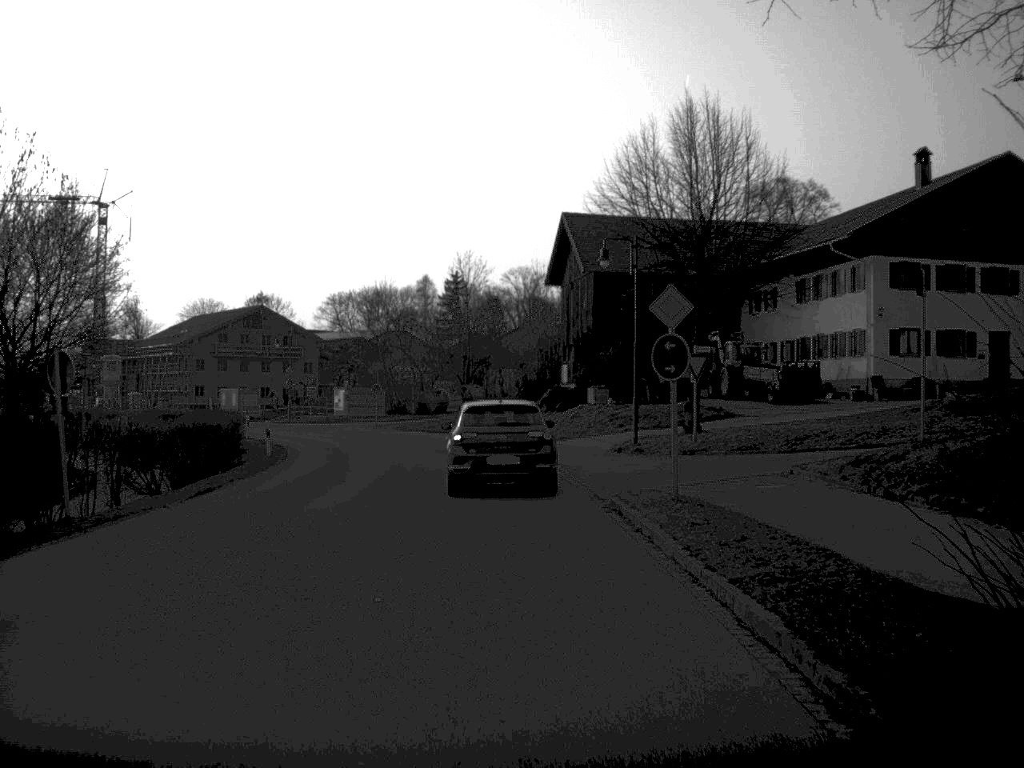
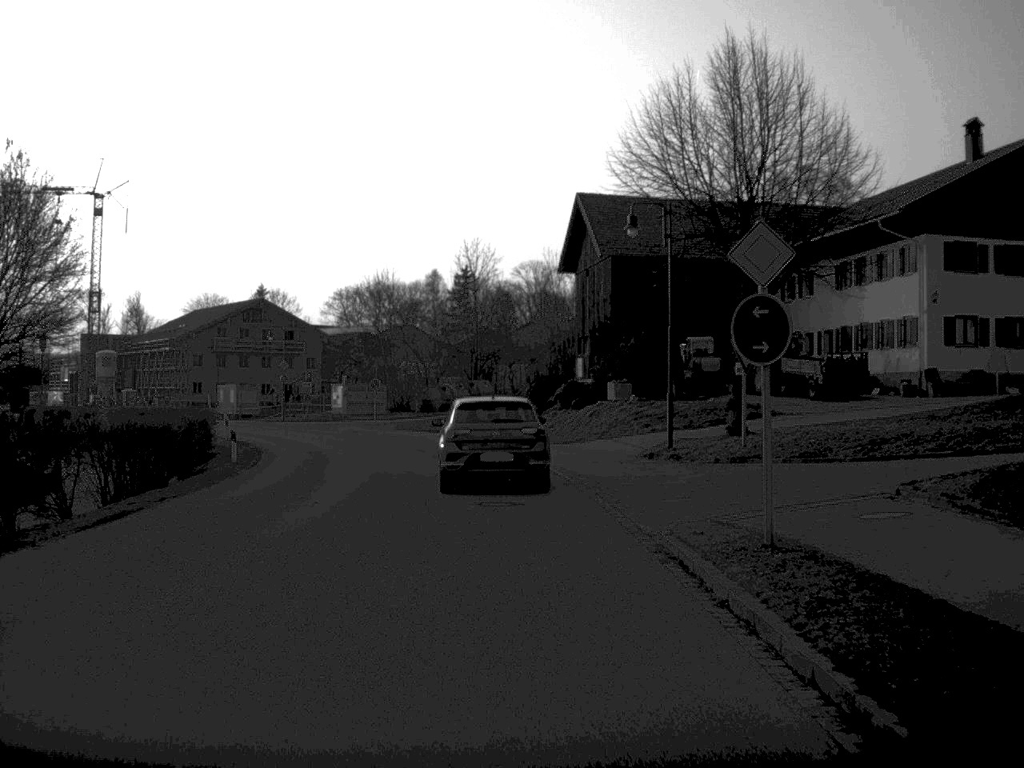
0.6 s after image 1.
(0.0, +5.7) m; 0°
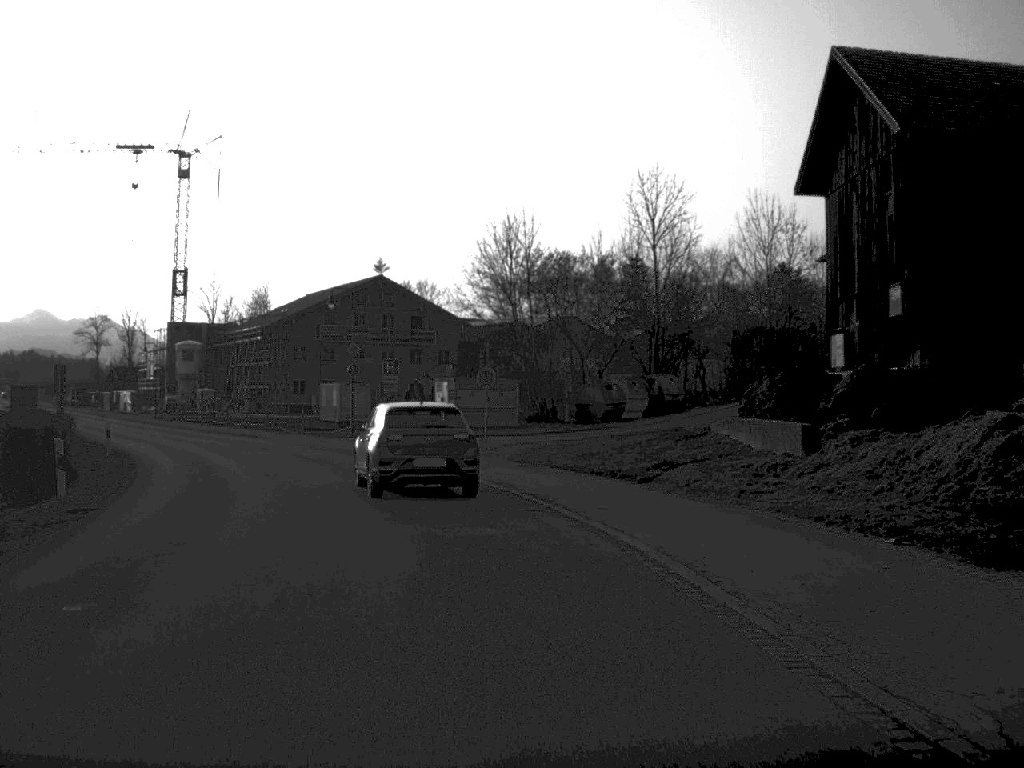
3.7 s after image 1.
(-1.4, +28.7) m; -8°
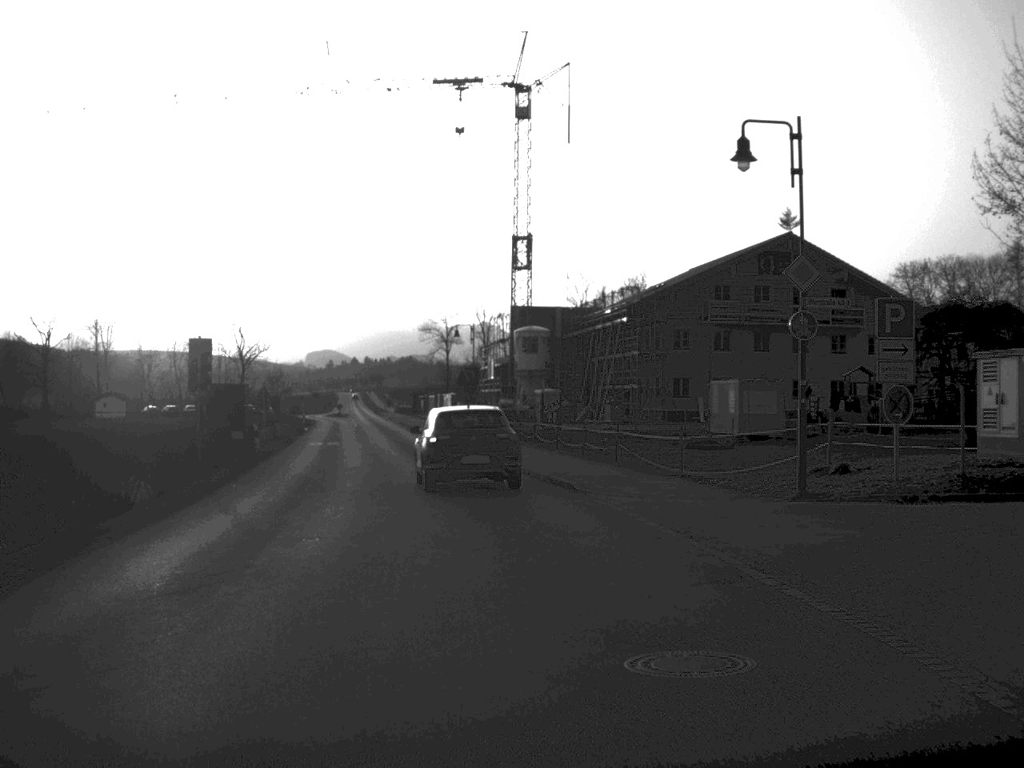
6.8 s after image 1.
(-4.4, +29.0) m; -17°
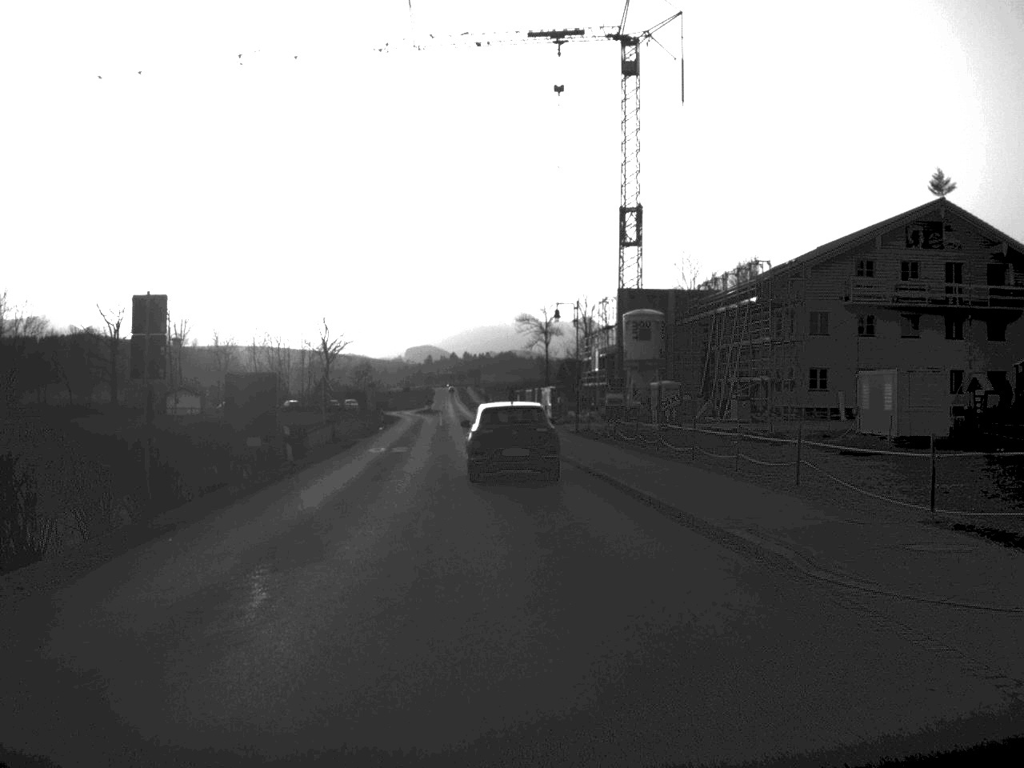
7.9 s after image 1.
(-0.5, +11.5) m; -4°
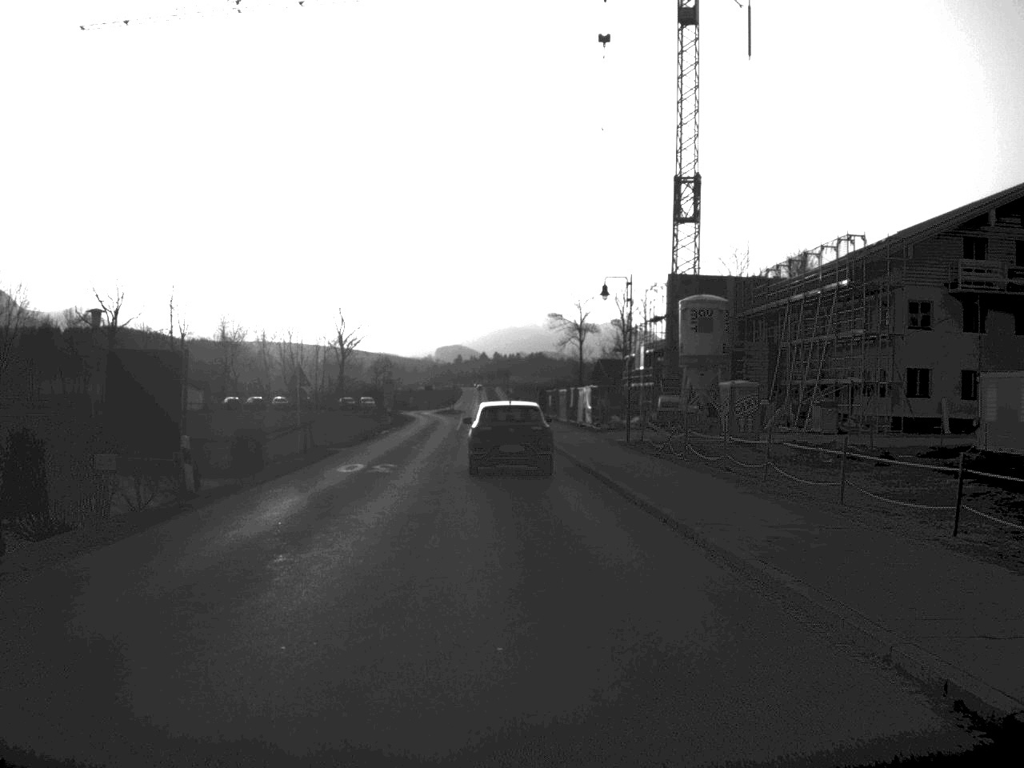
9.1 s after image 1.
(-0.1, +12.7) m; -1°
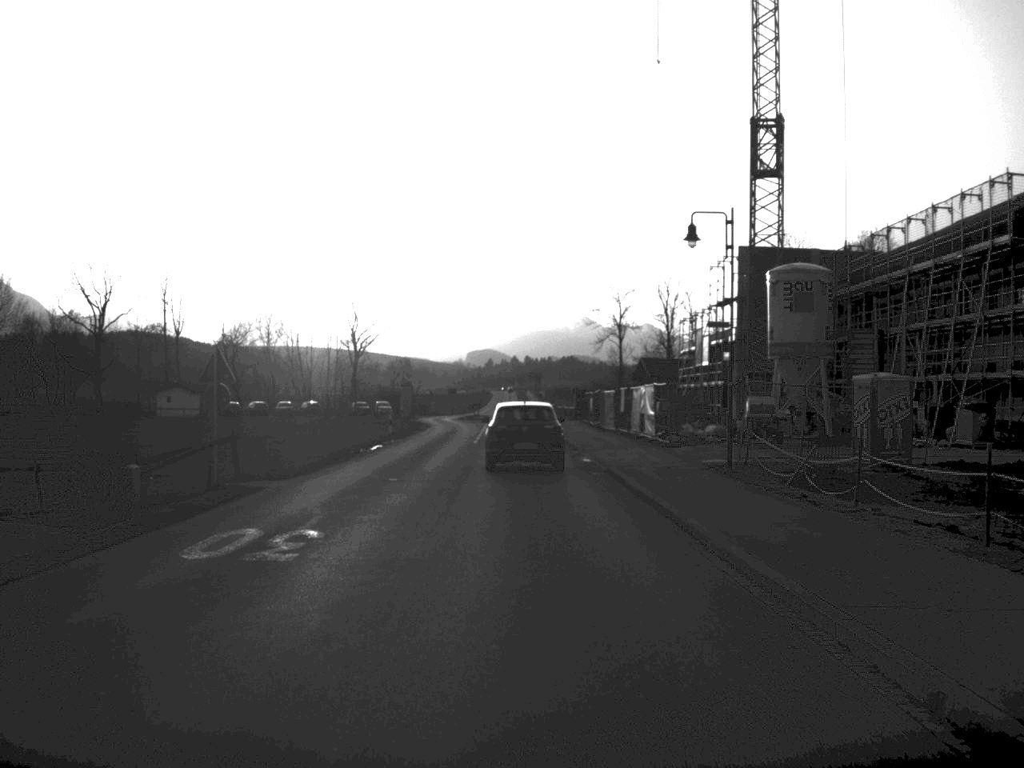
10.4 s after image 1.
(-0.2, +15.2) m; -1°
